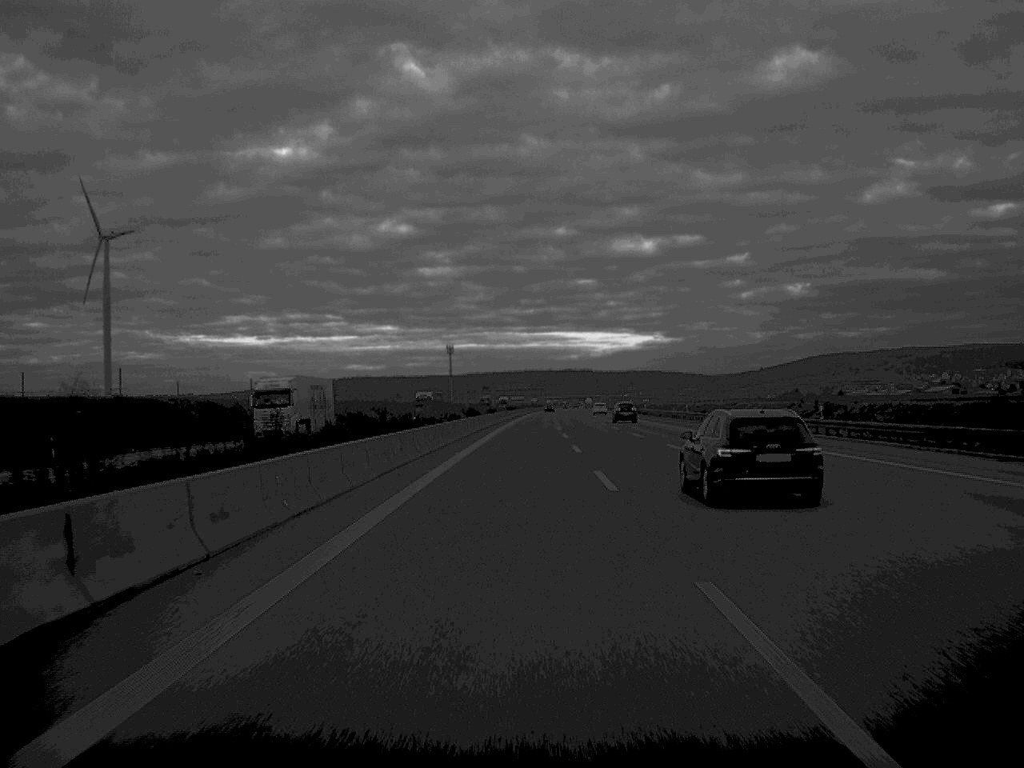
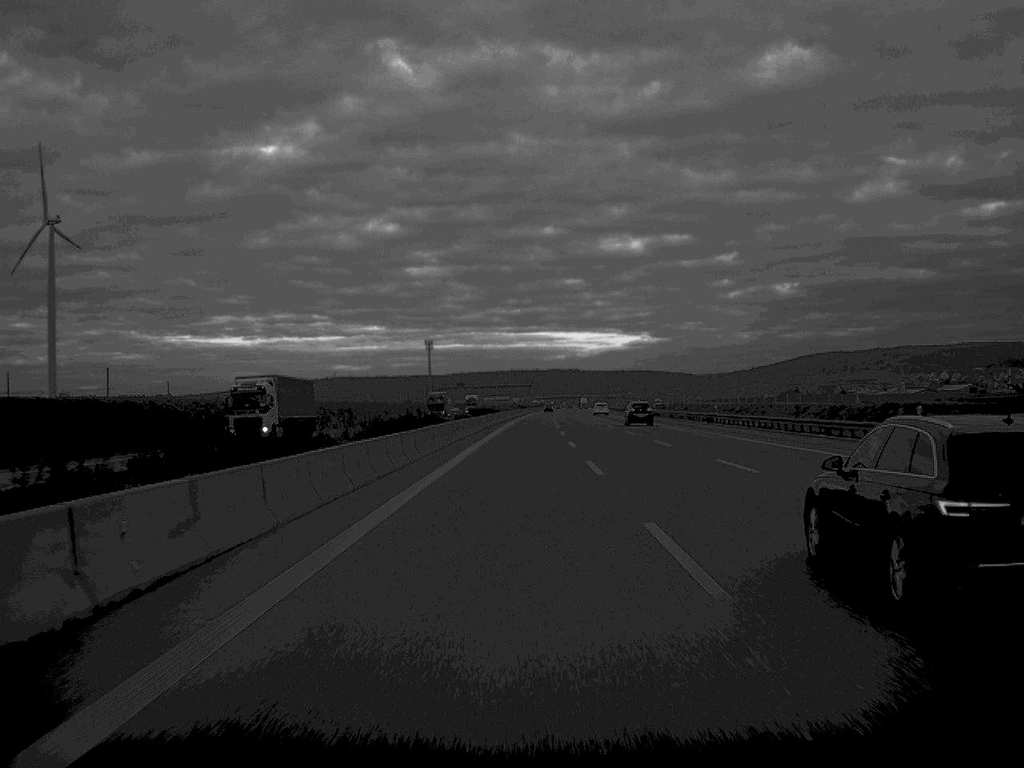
(+0.3, +66.2) m; +1°
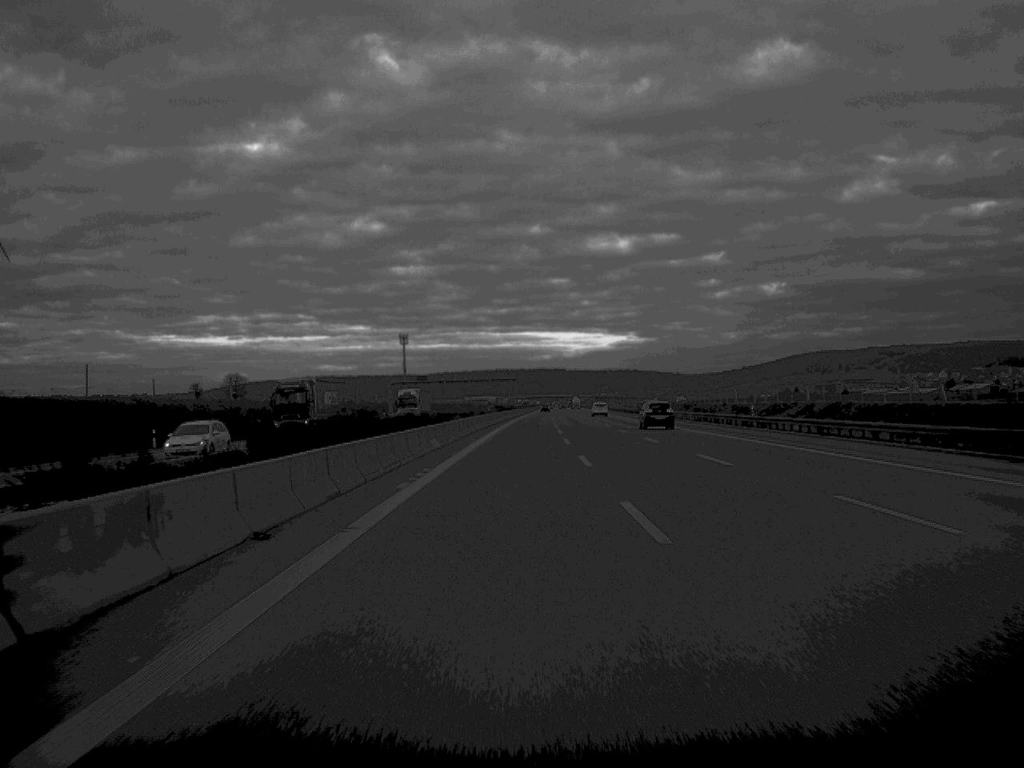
(+0.4, +67.9) m; +1°
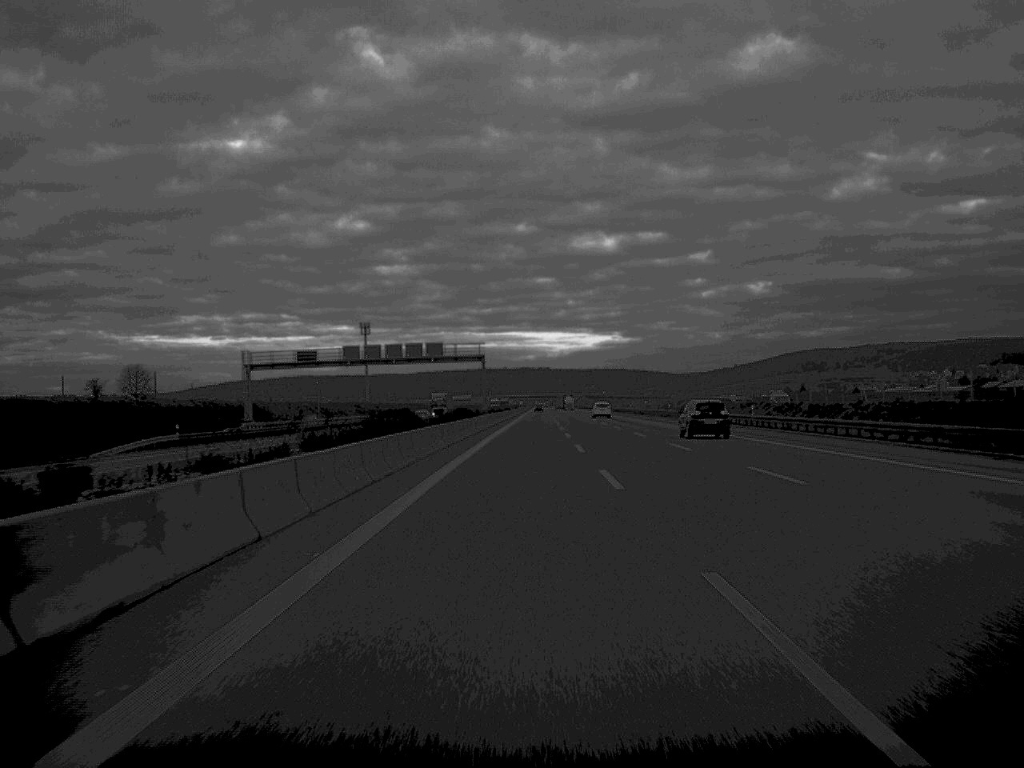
(+0.5, +98.2) m; +1°
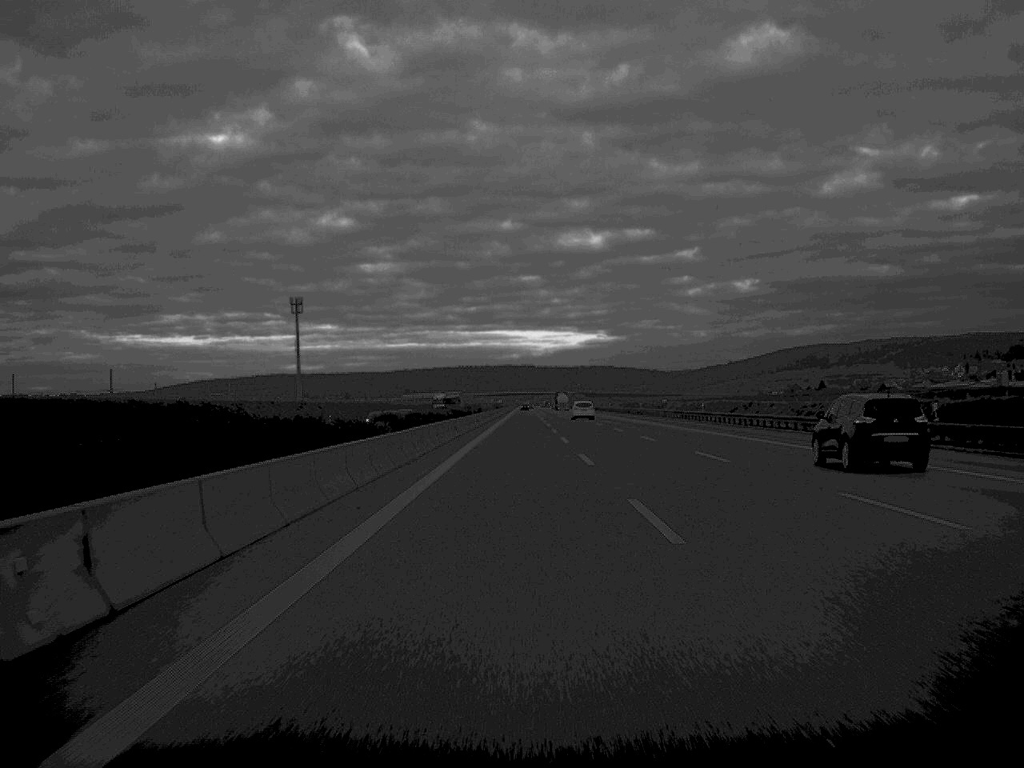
(+1.0, +134.5) m; +1°
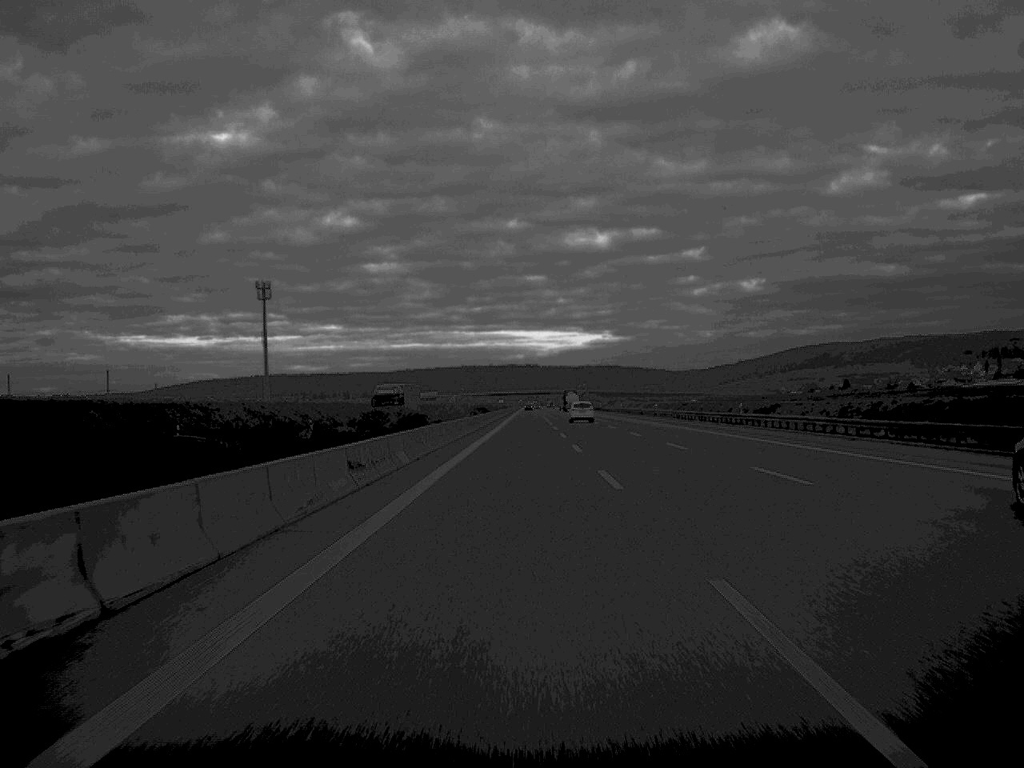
(-0.1, +63.5) m; 0°
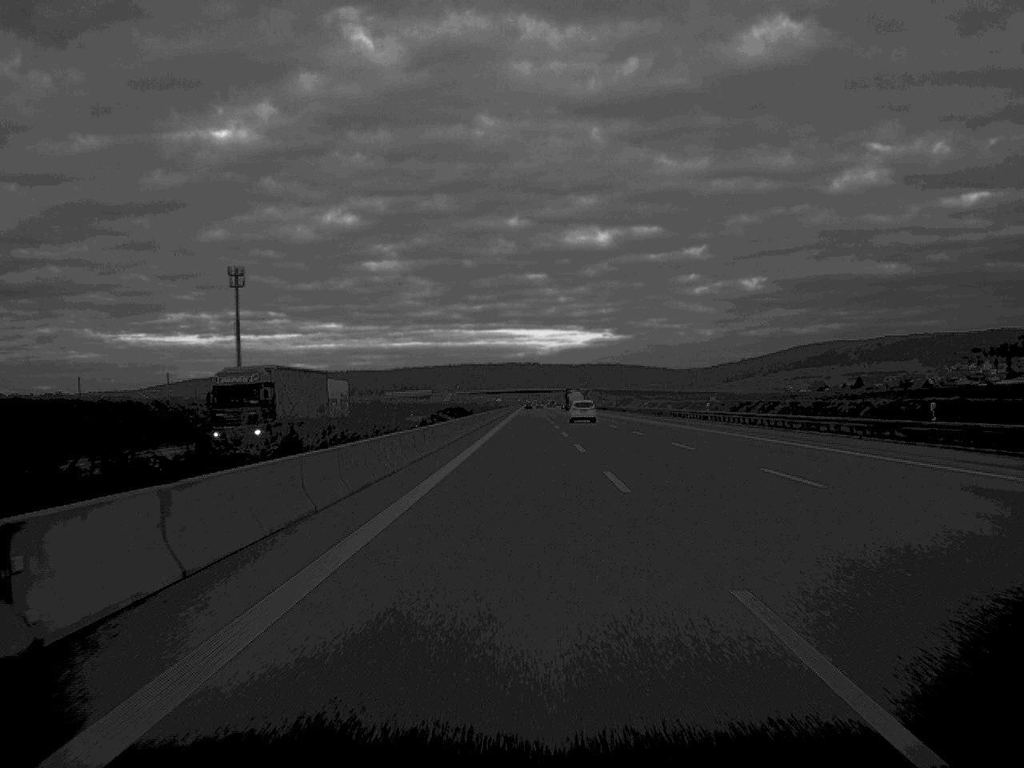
(0.0, +36.3) m; 0°
